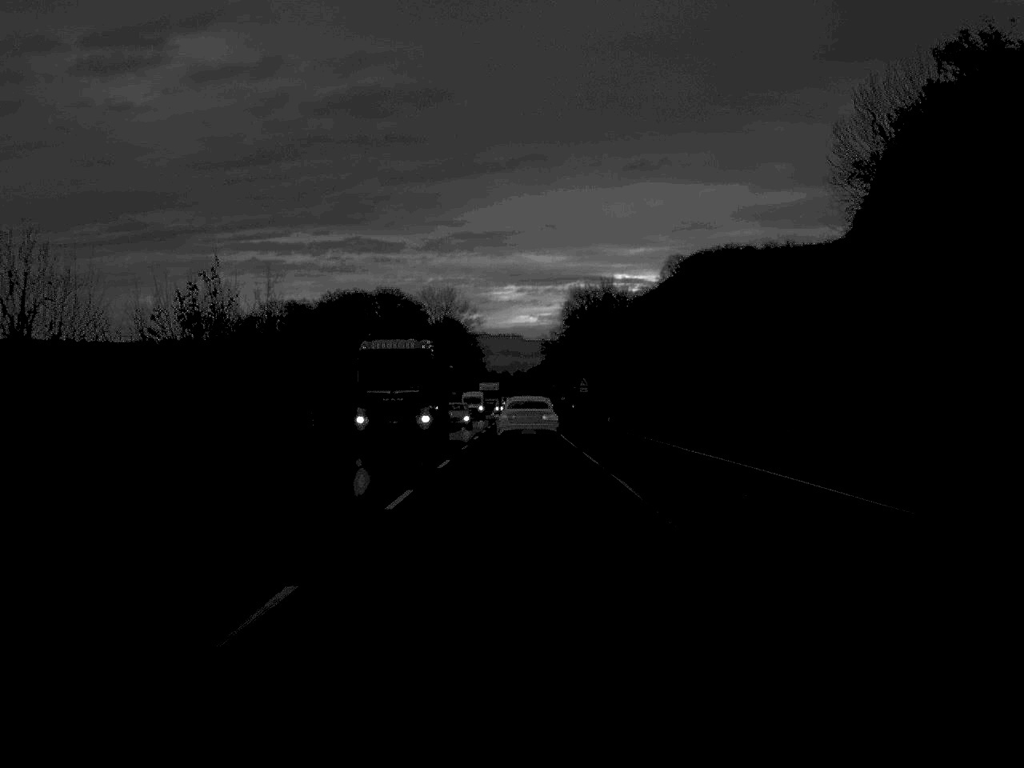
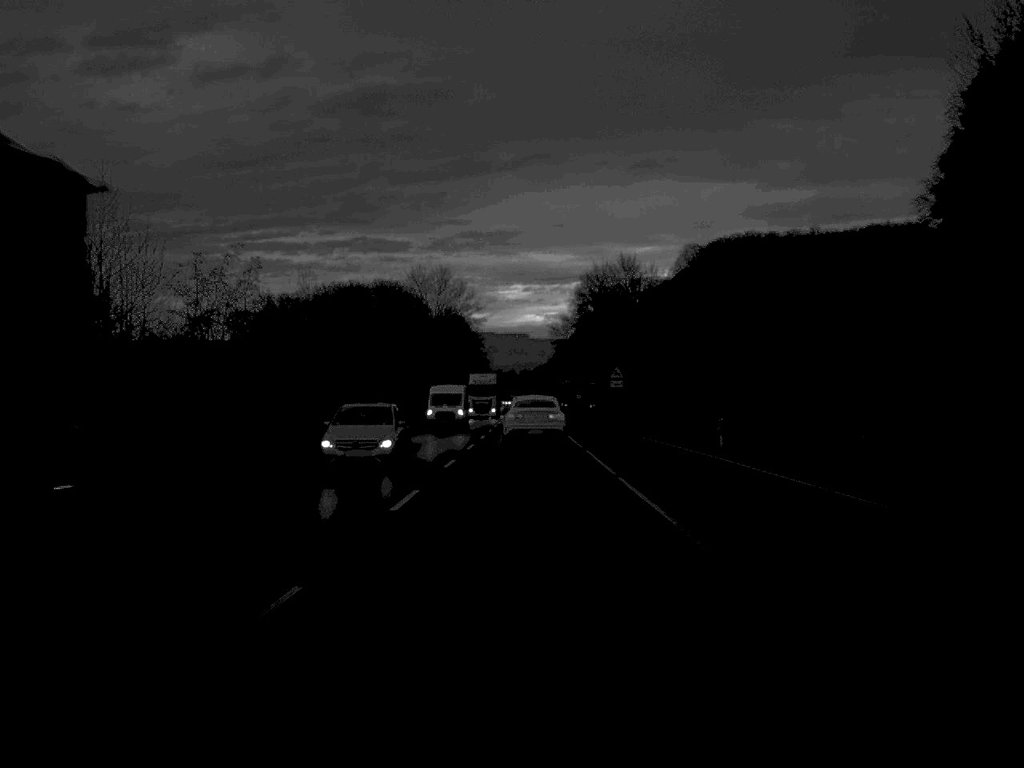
(-0.1, +23.4) m; 0°
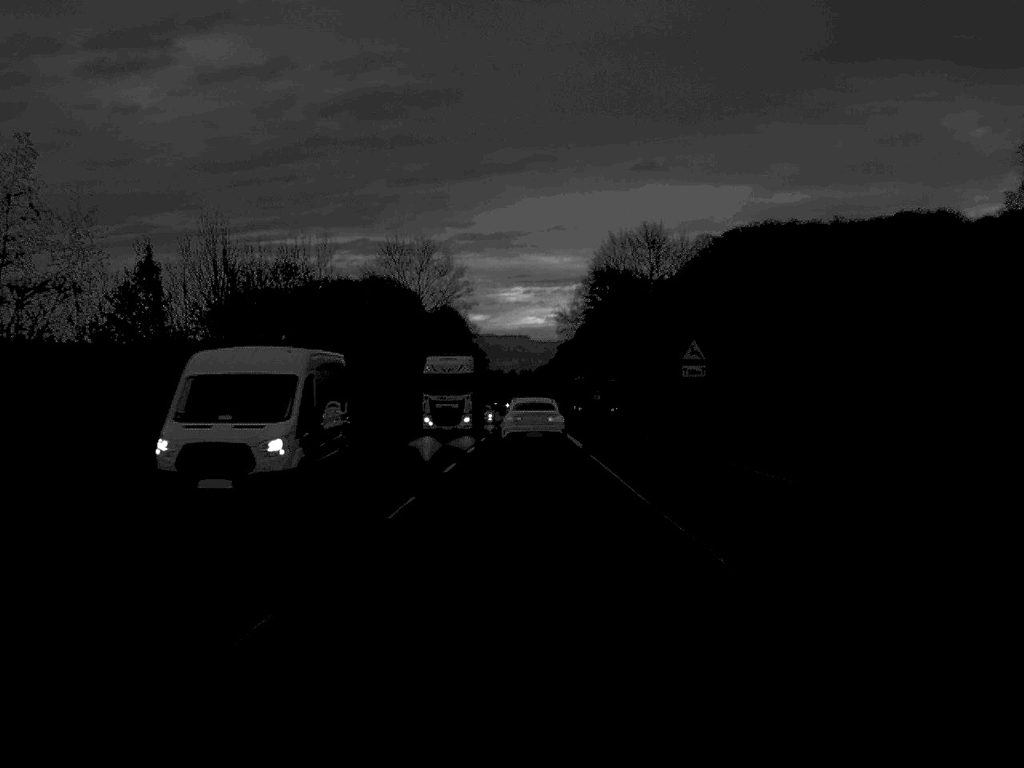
(0.0, +24.9) m; 0°
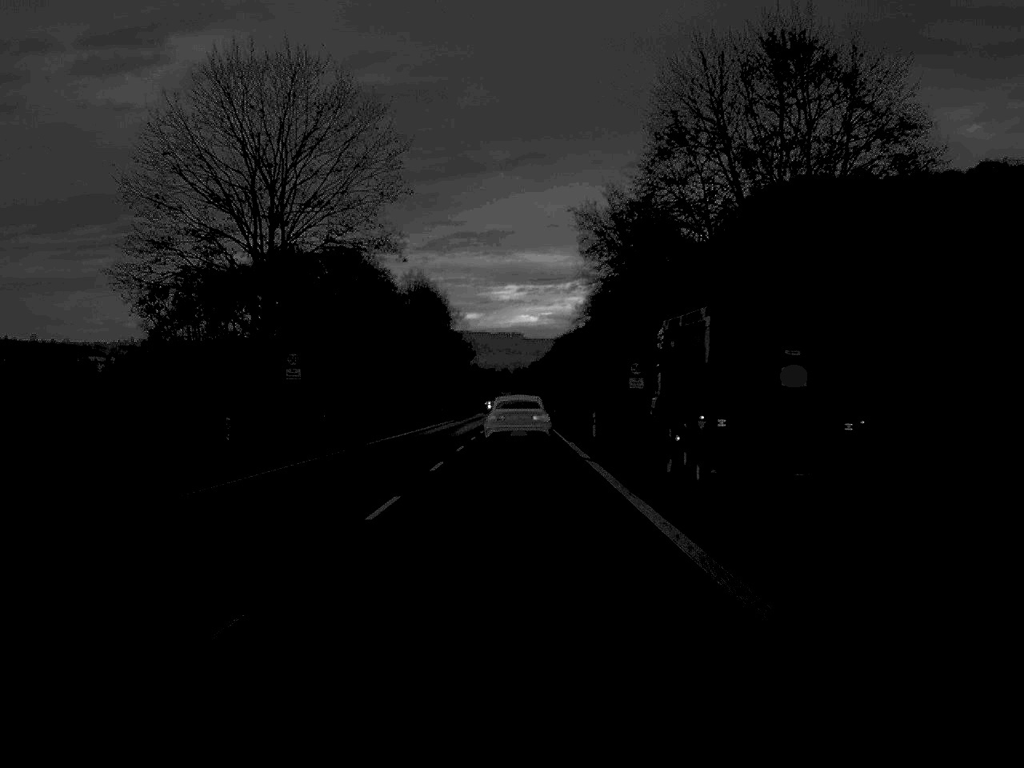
(+0.2, +59.4) m; 0°
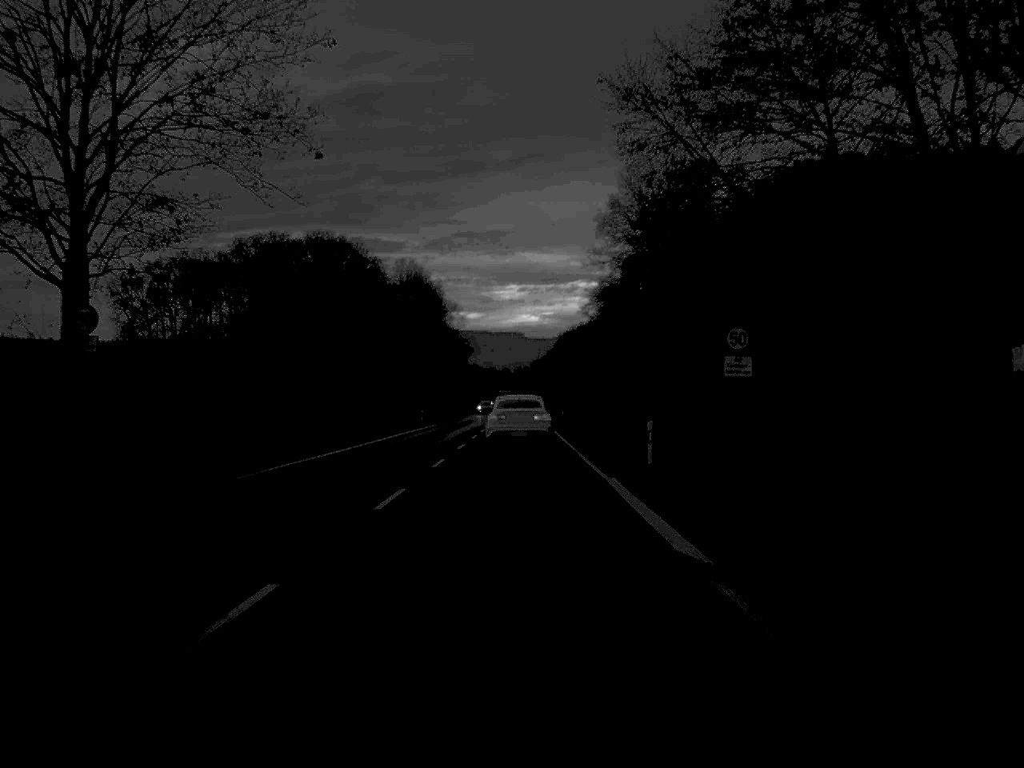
(0.0, +22.2) m; 0°
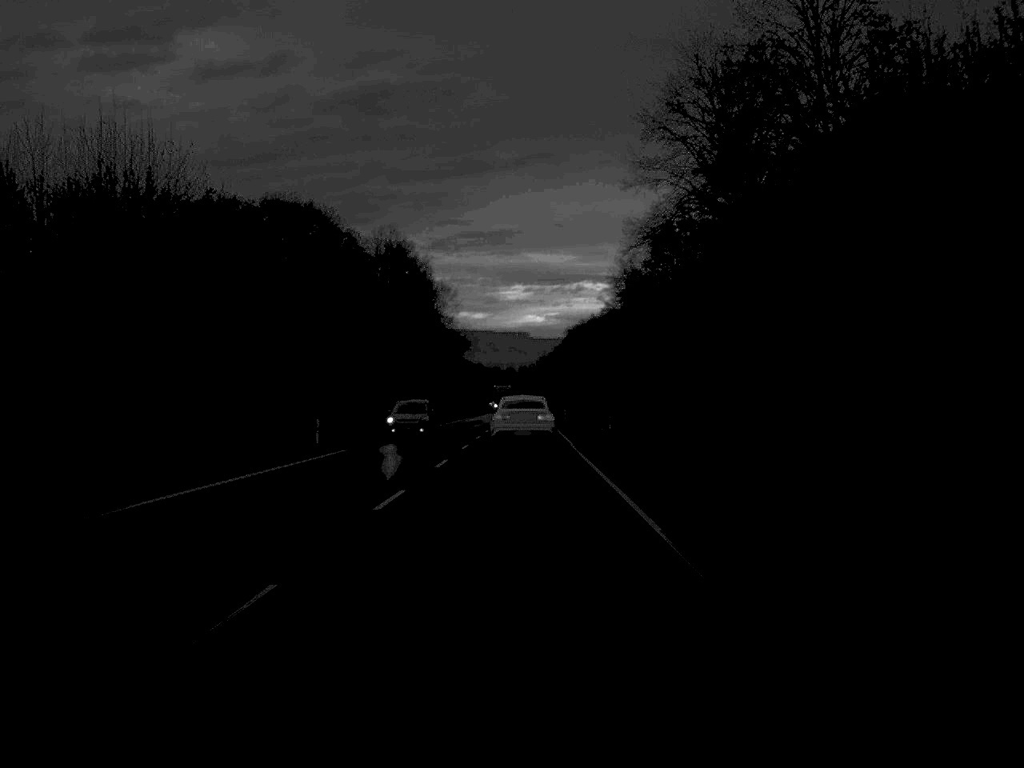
(0.0, +47.4) m; 0°
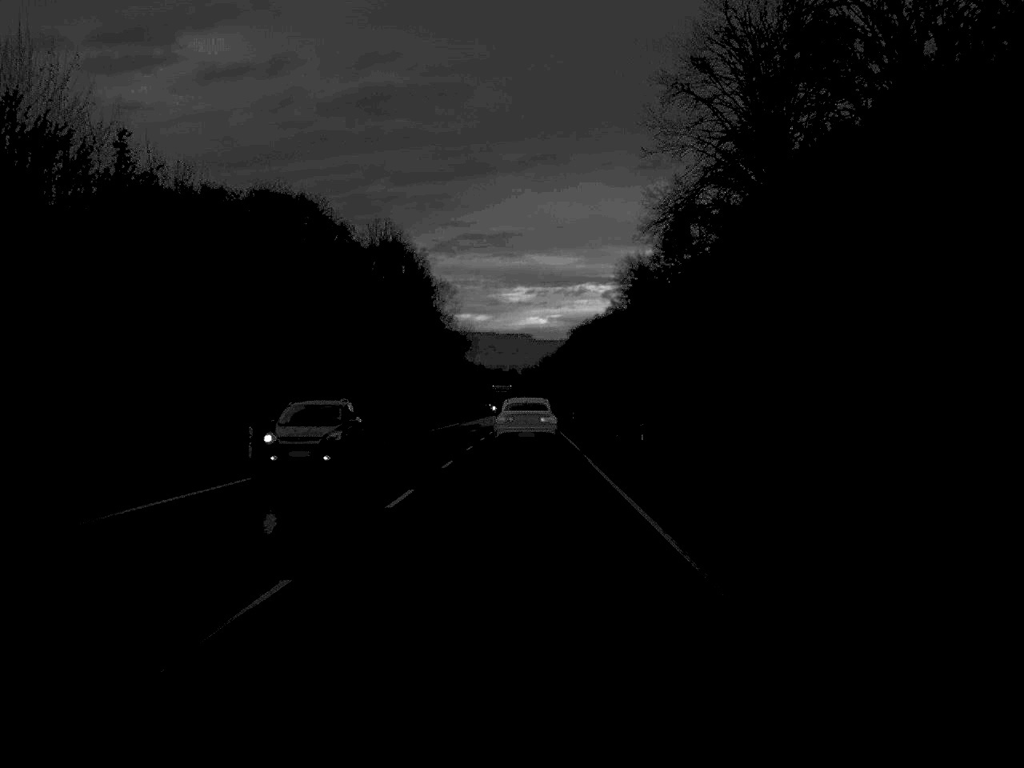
(0.0, +11.2) m; 0°
